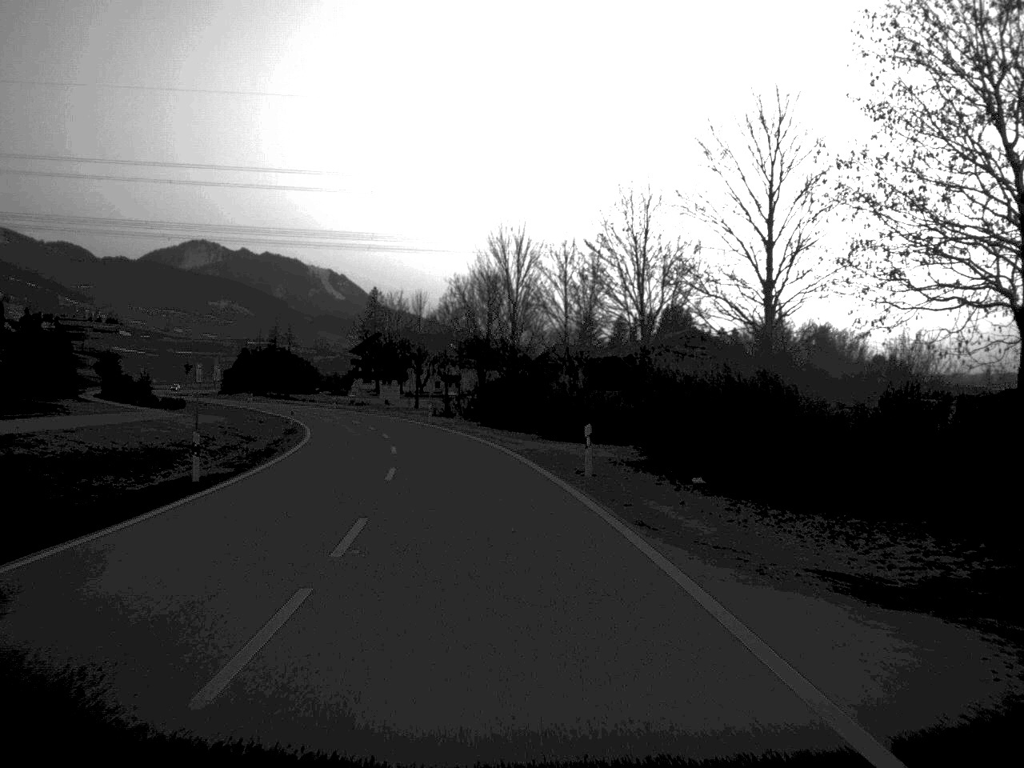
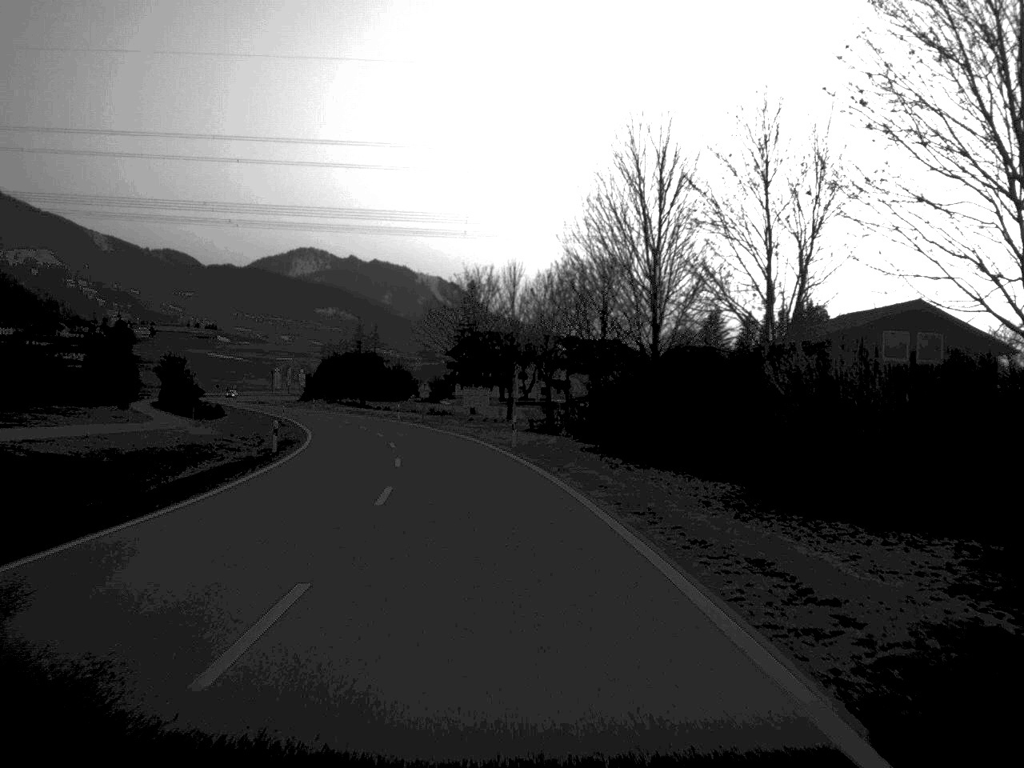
(-1.3, +30.0) m; -5°
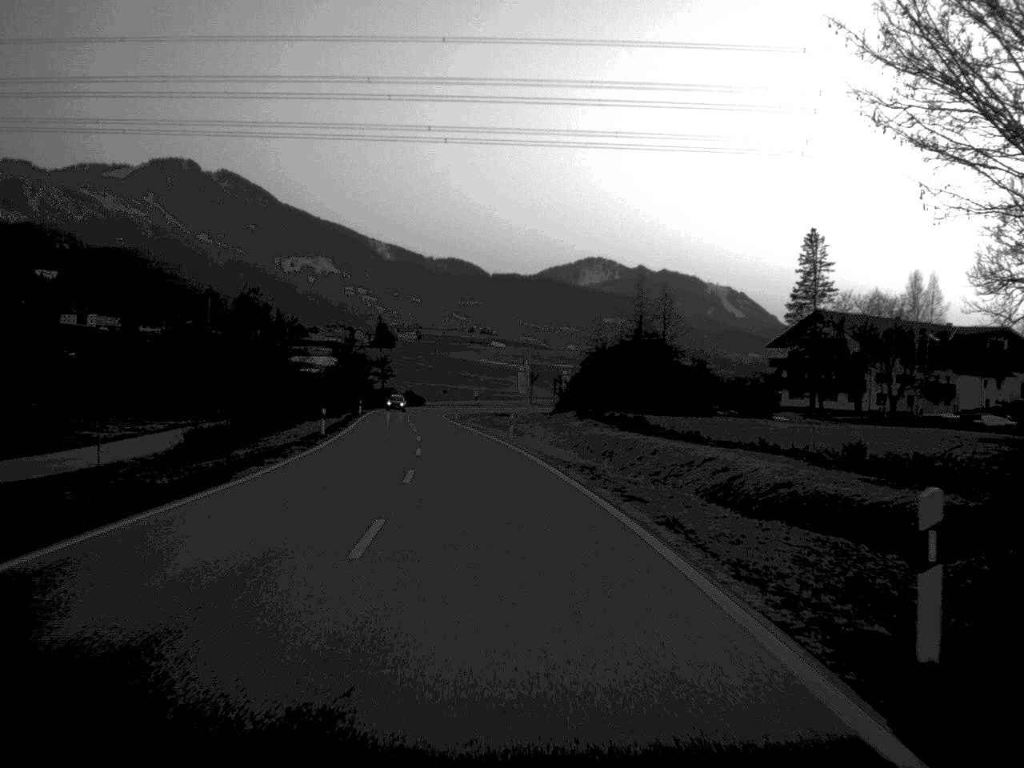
(-9.0, +78.5) m; -13°
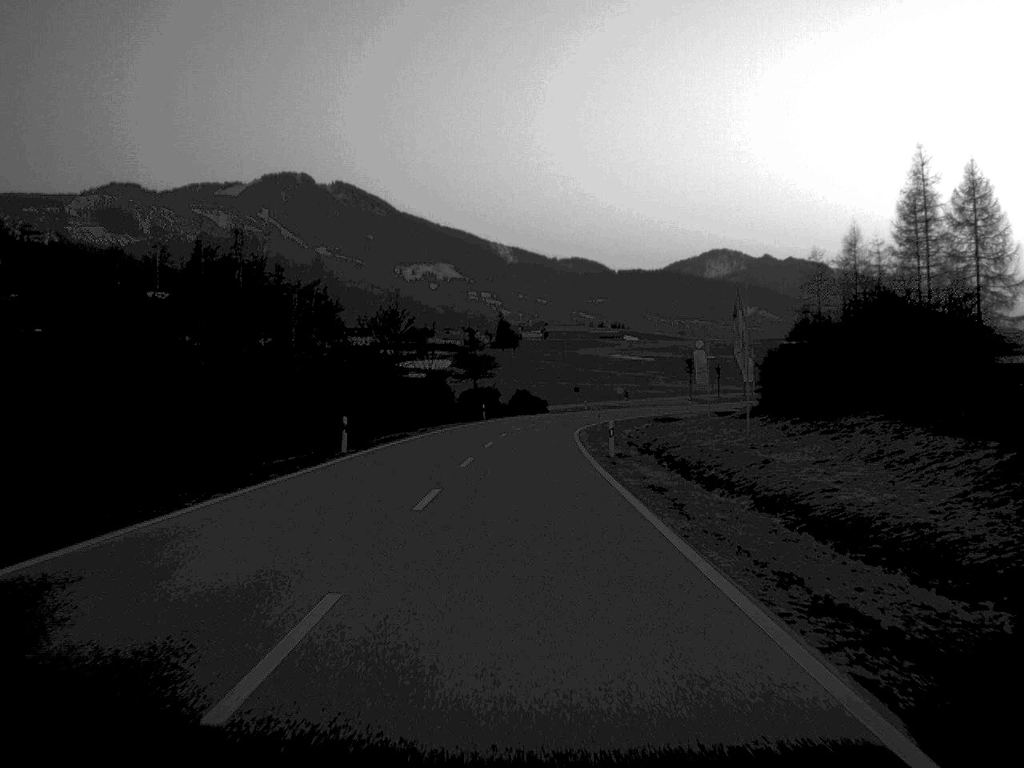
(-4.0, +66.3) m; -5°
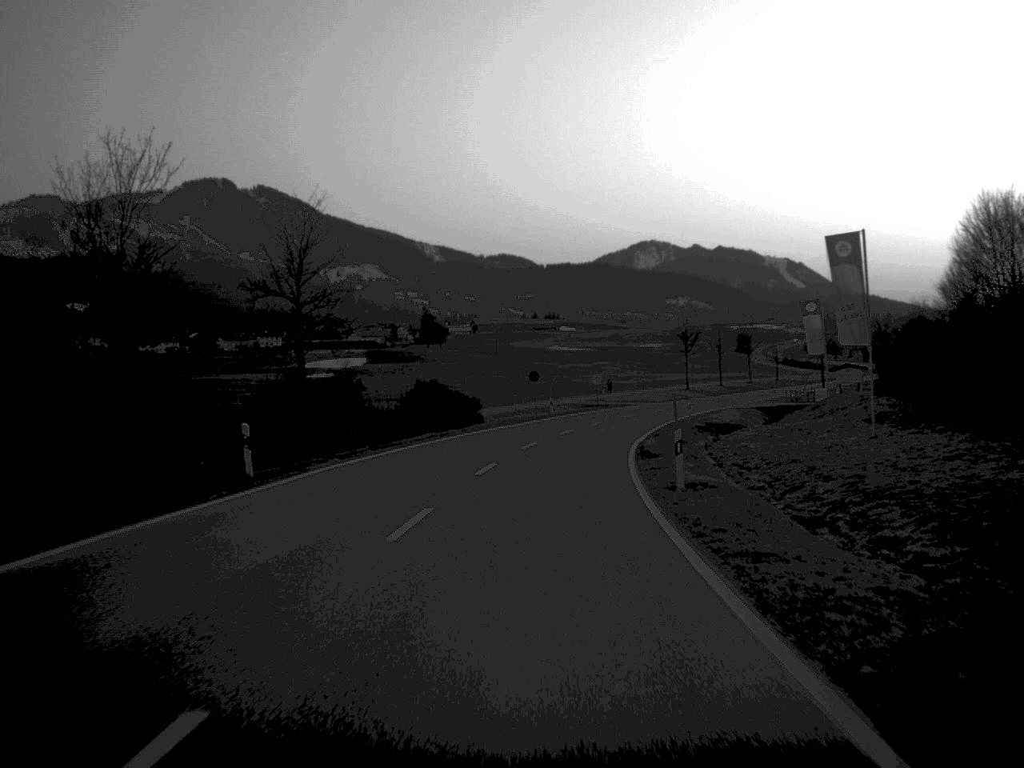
(+1.1, +63.7) m; +3°
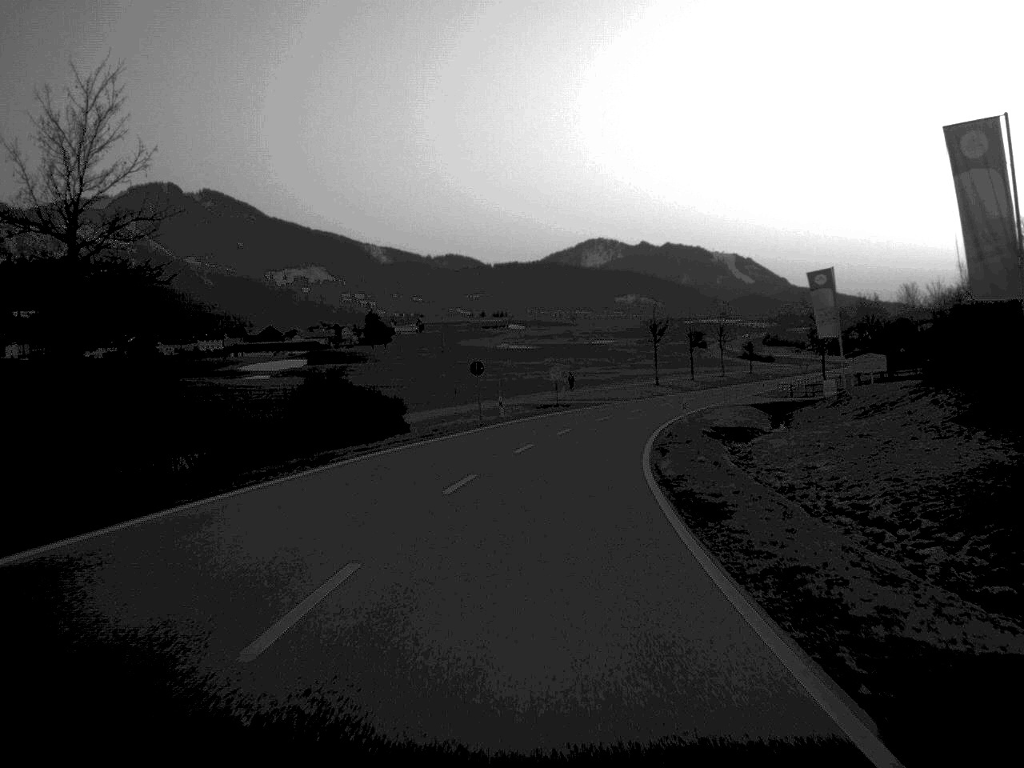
(+0.3, +18.2) m; +2°
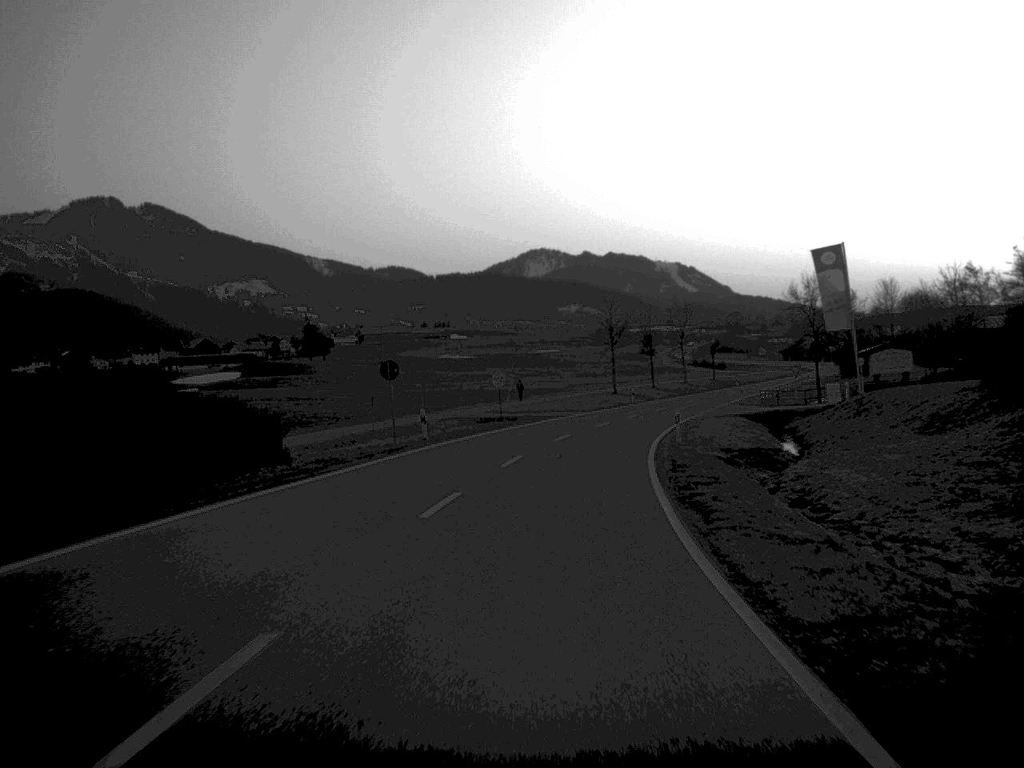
(+0.3, +15.2) m; +3°
